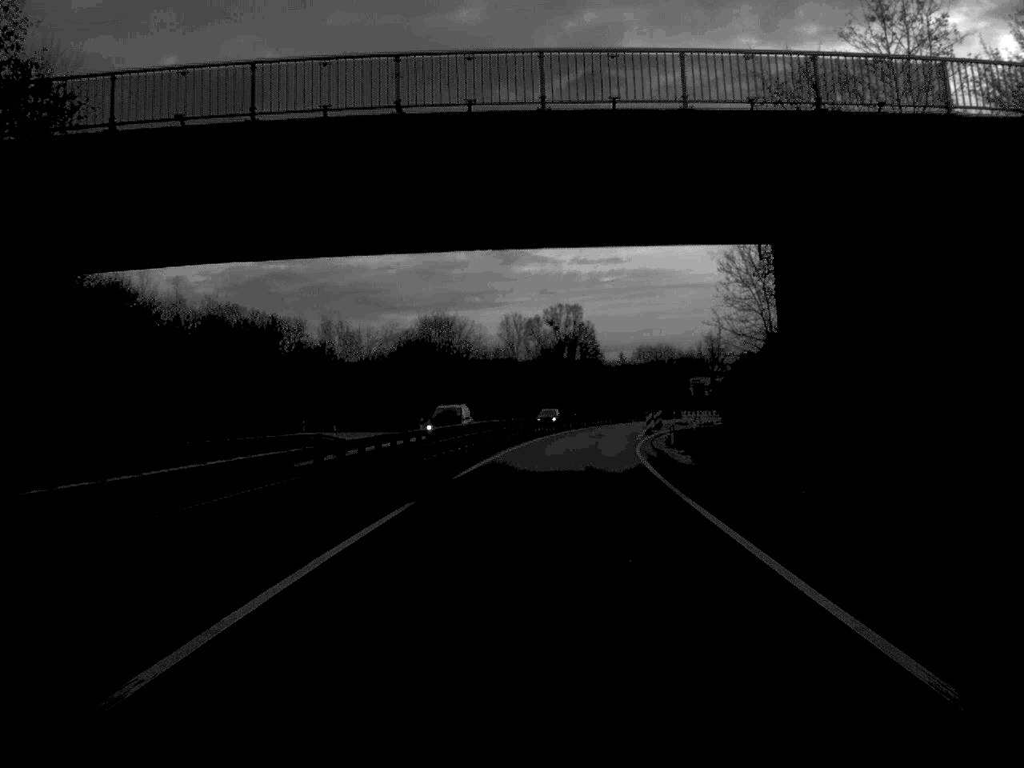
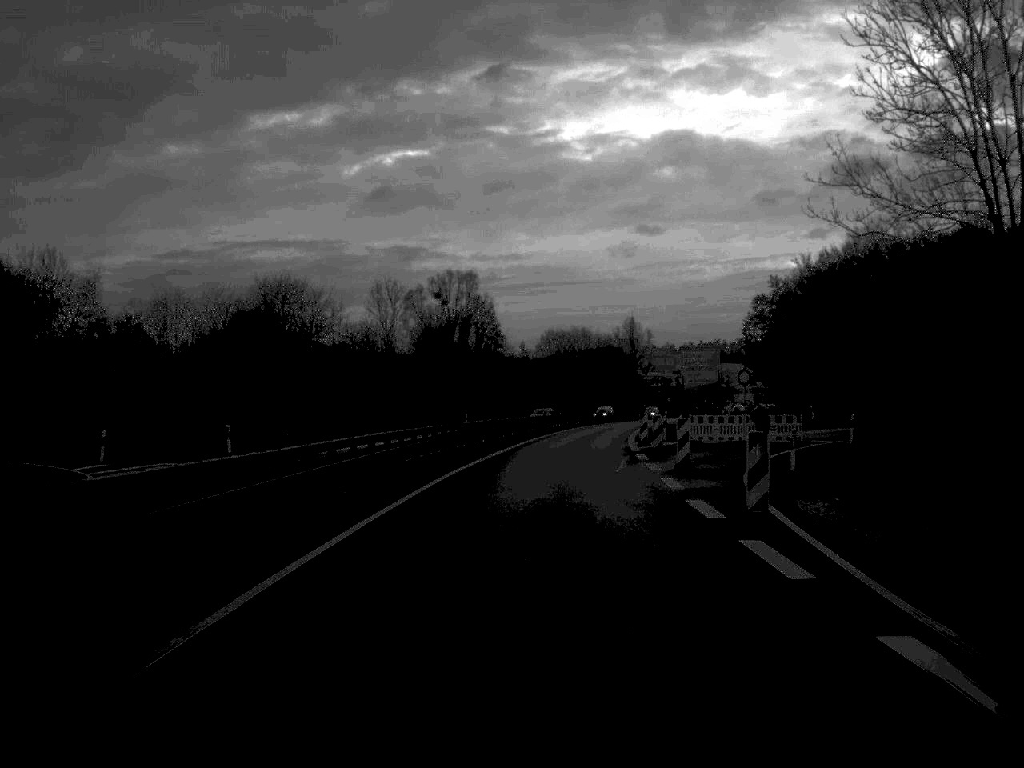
(+2.2, +53.0) m; +5°
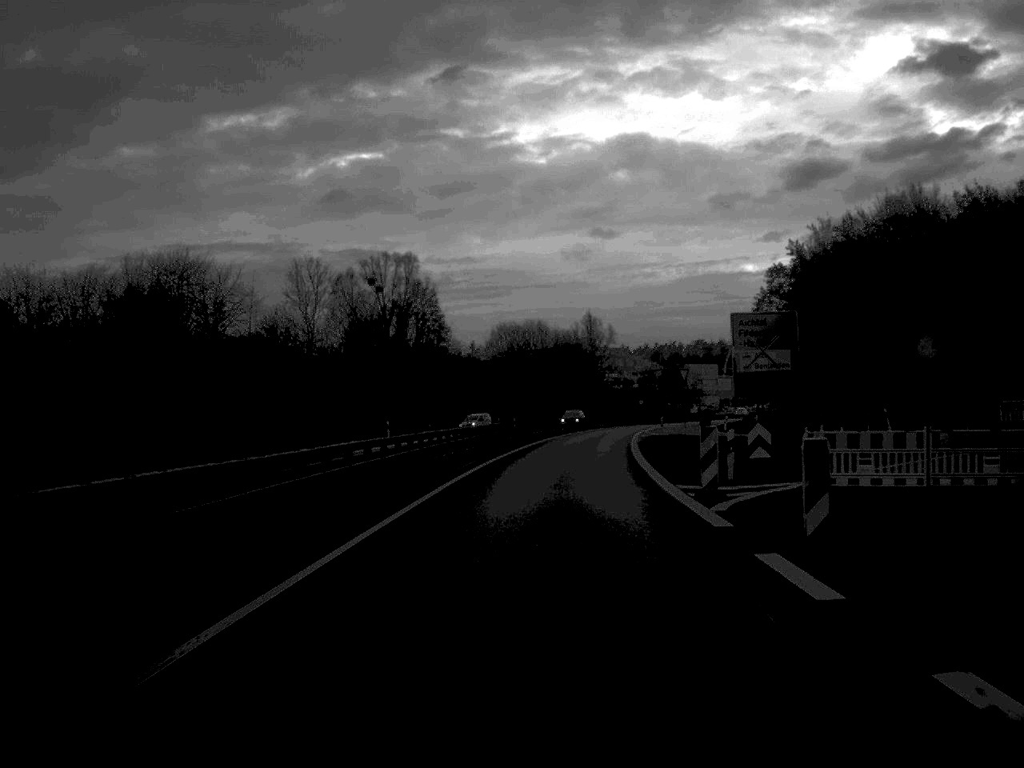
(+0.5, +25.6) m; +2°
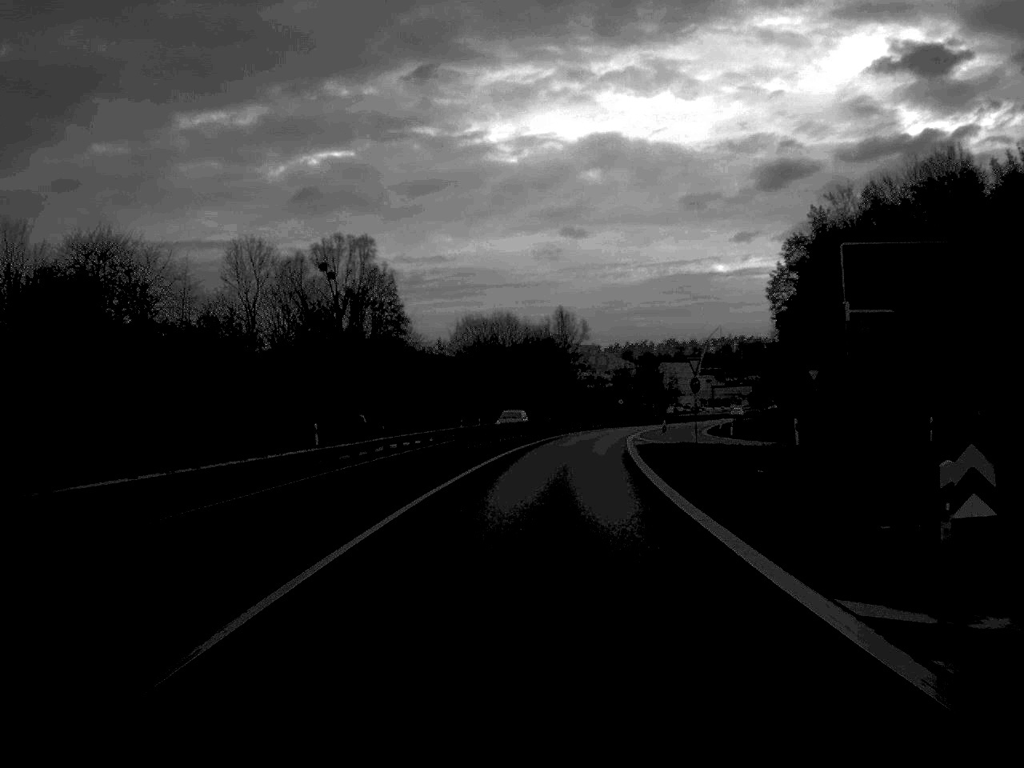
(+0.2, +14.8) m; +1°
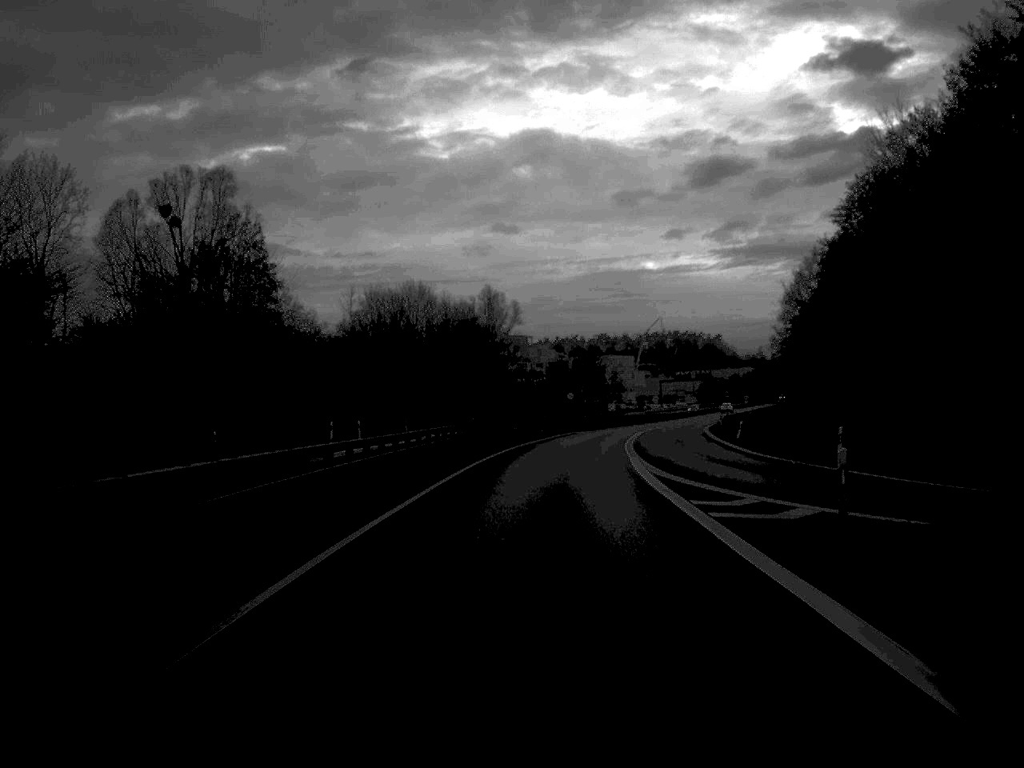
(+1.1, +37.9) m; +3°
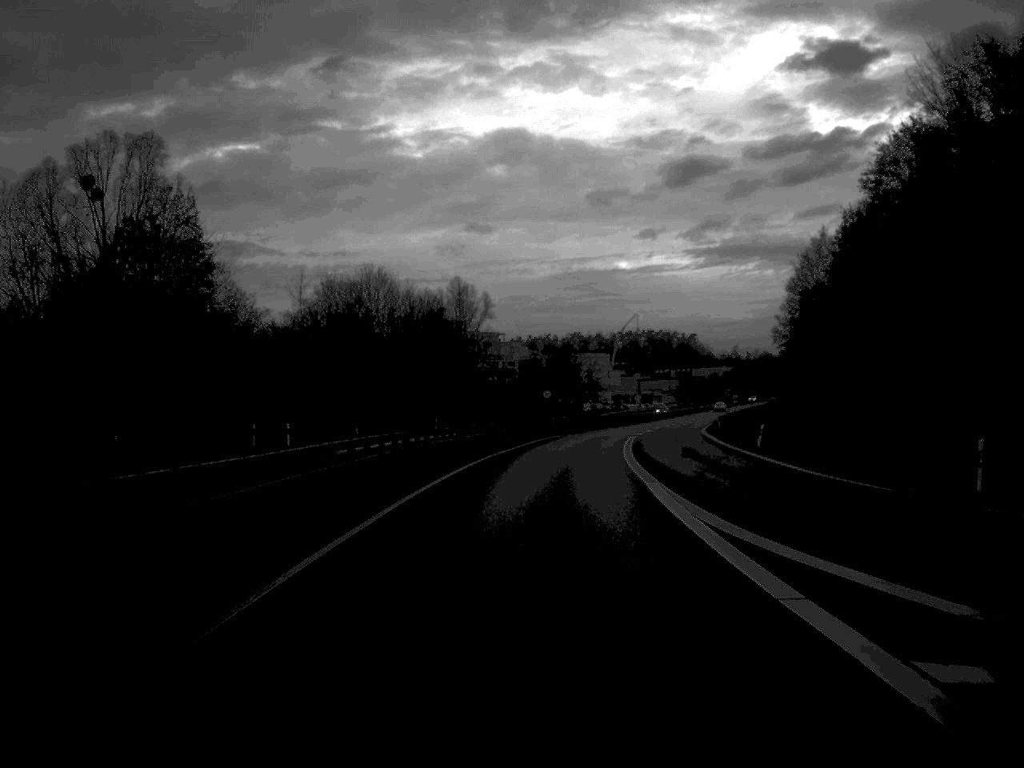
(+0.1, +13.0) m; +1°
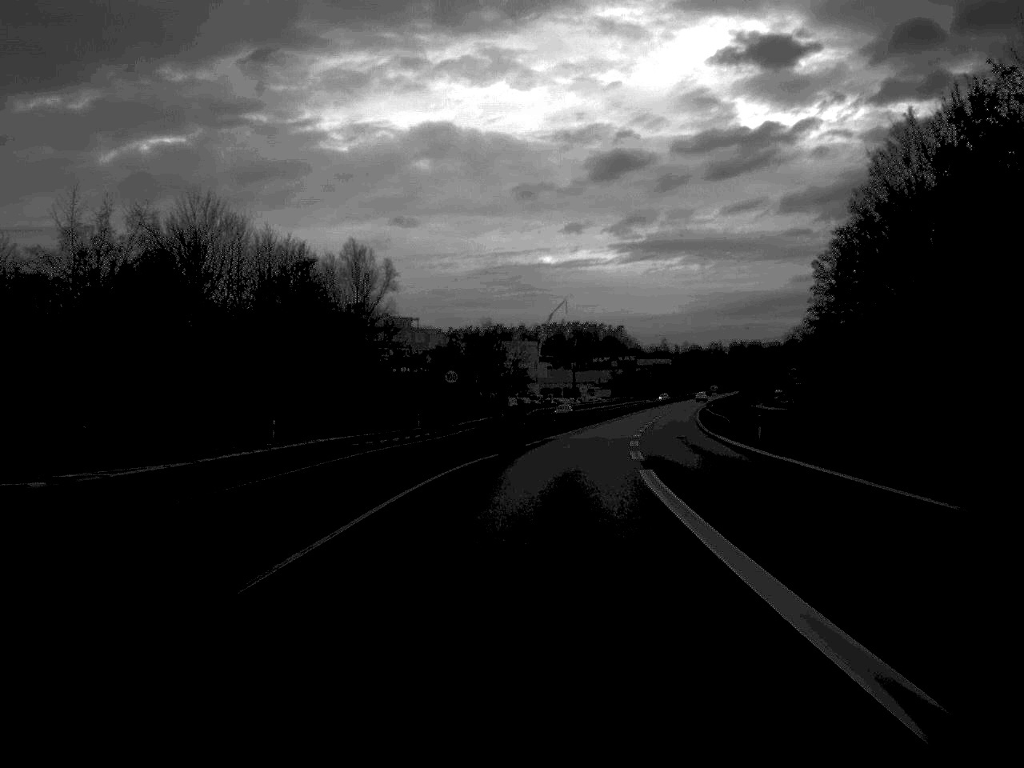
(+1.2, +39.8) m; +3°
